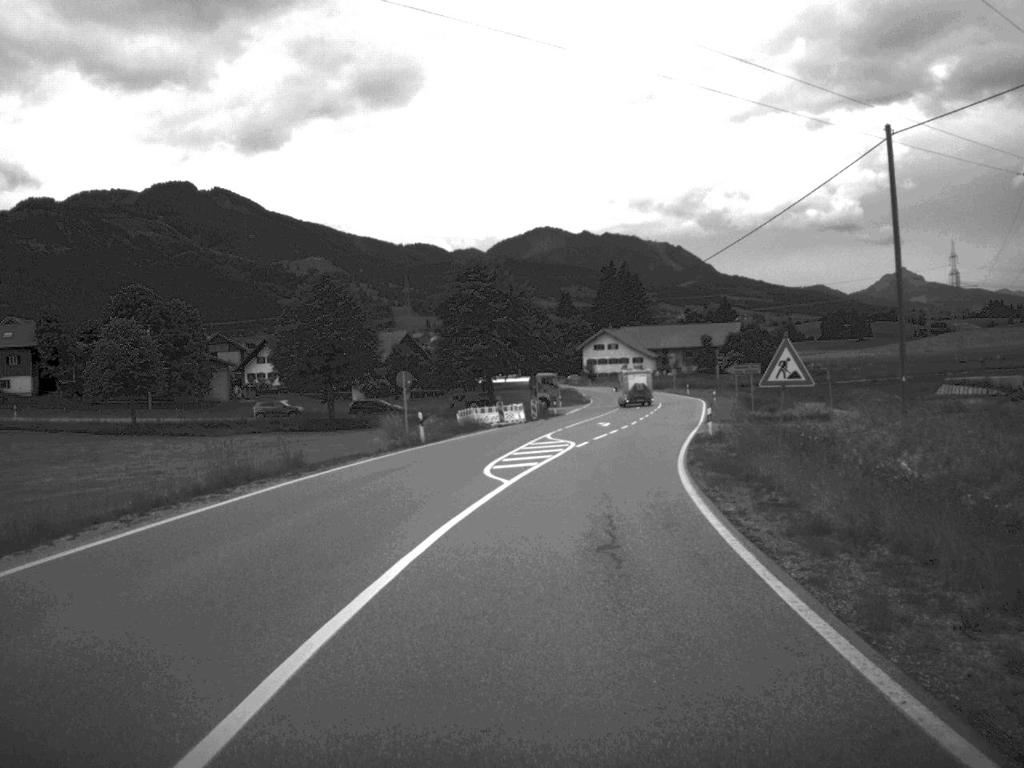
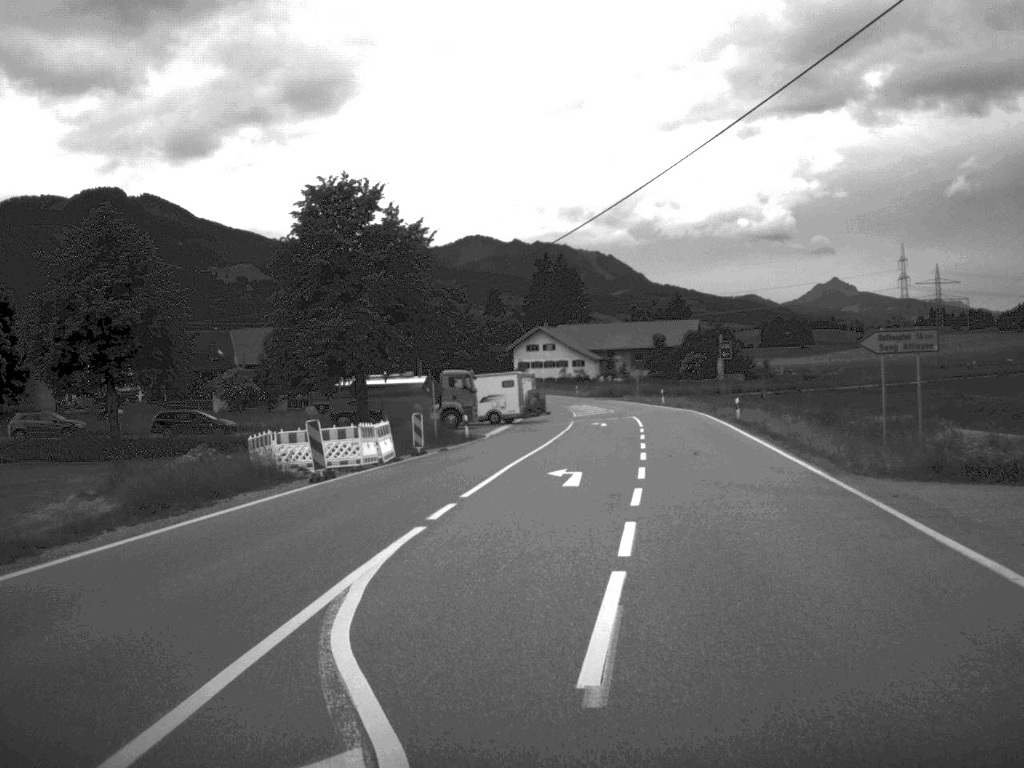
(+1.5, +36.9) m; +3°
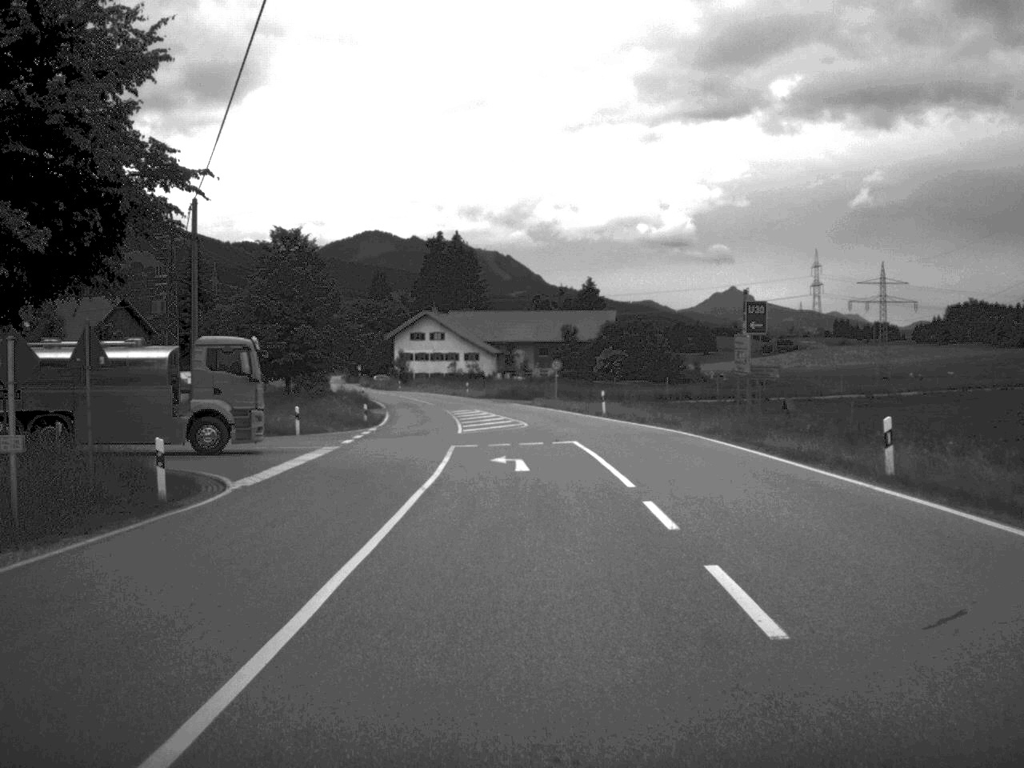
(+1.4, +33.3) m; +5°
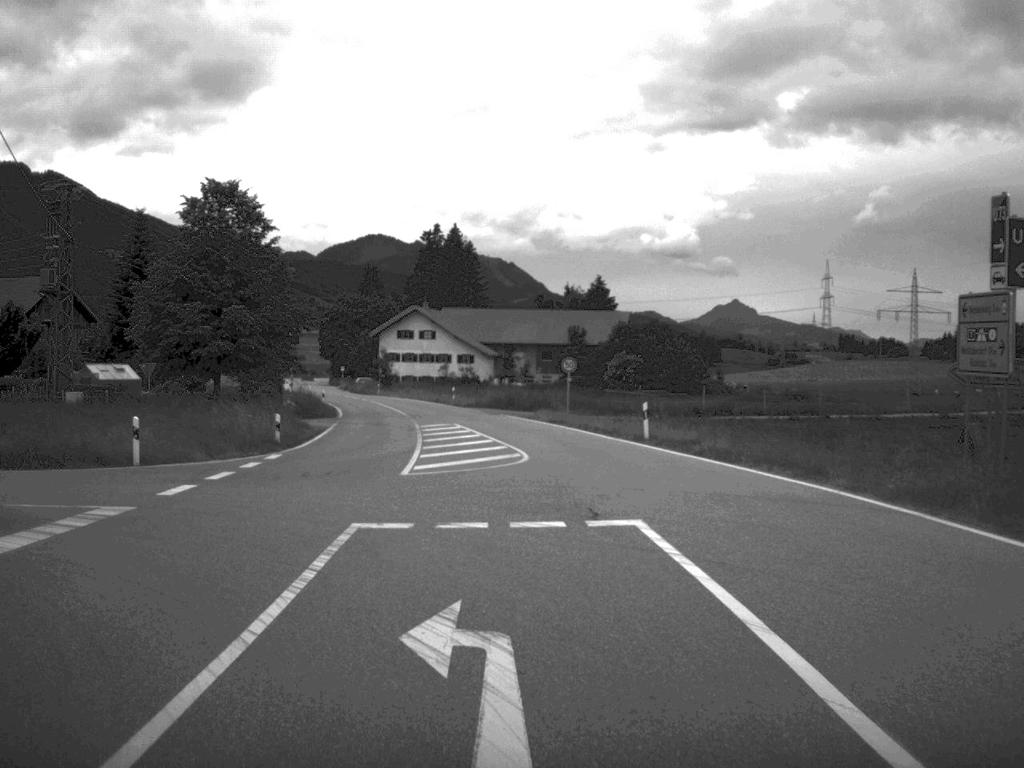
(0.0, +19.2) m; 0°
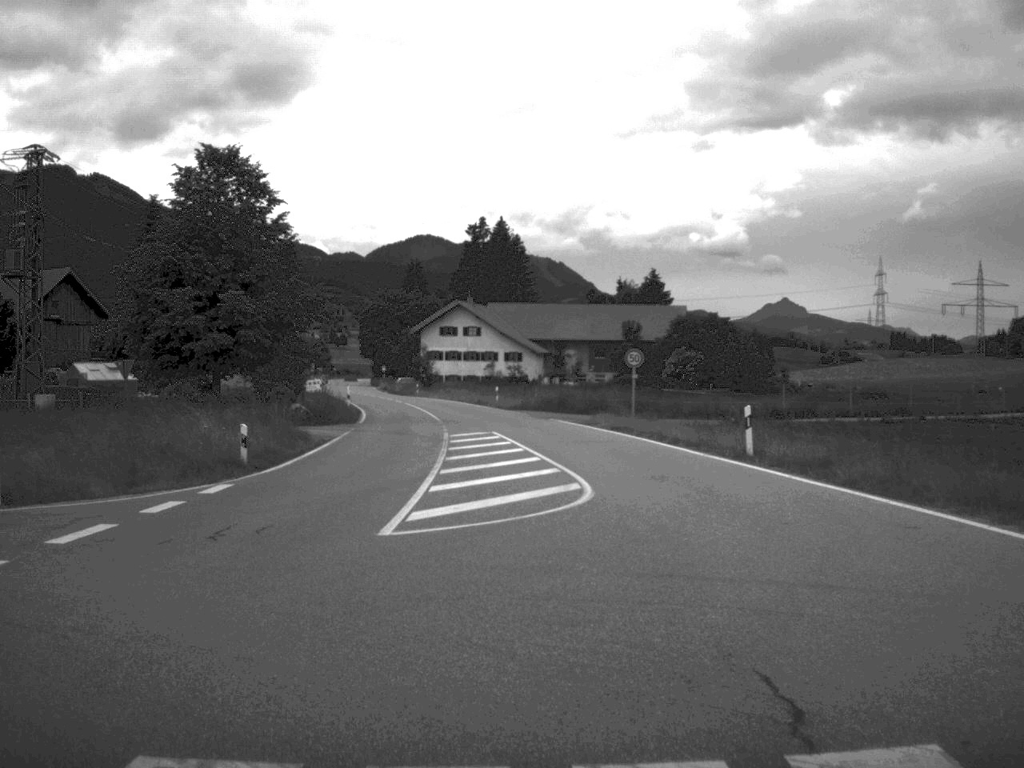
(-0.1, +9.6) m; -3°
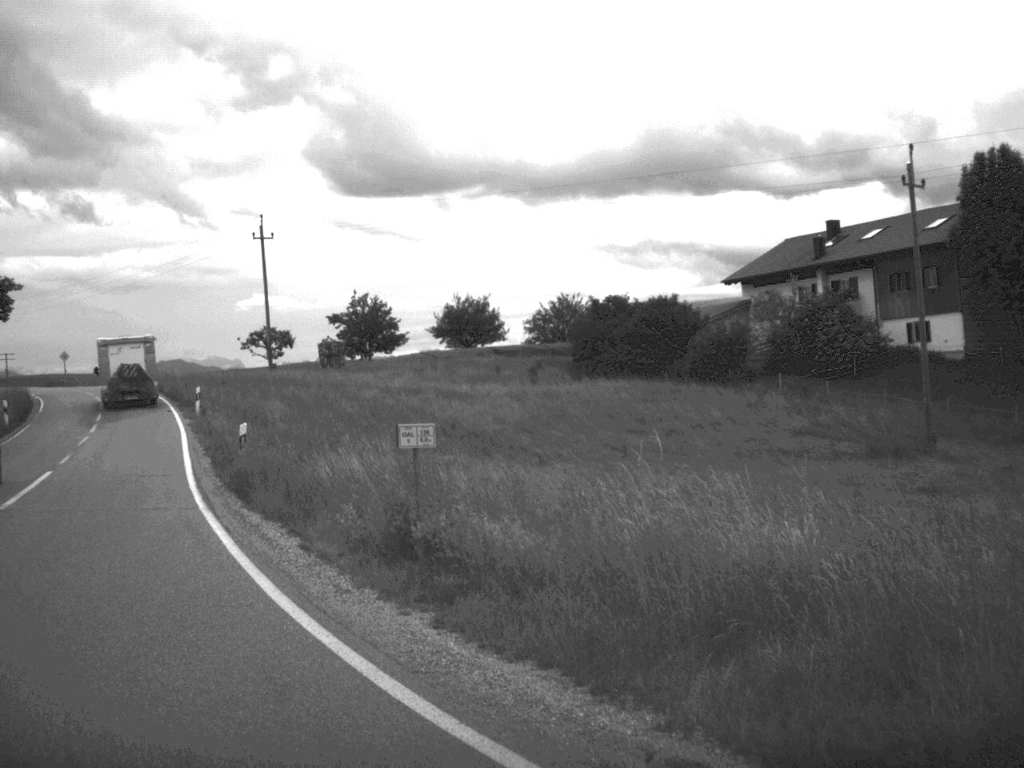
(-7.8, +10.4) m; -88°
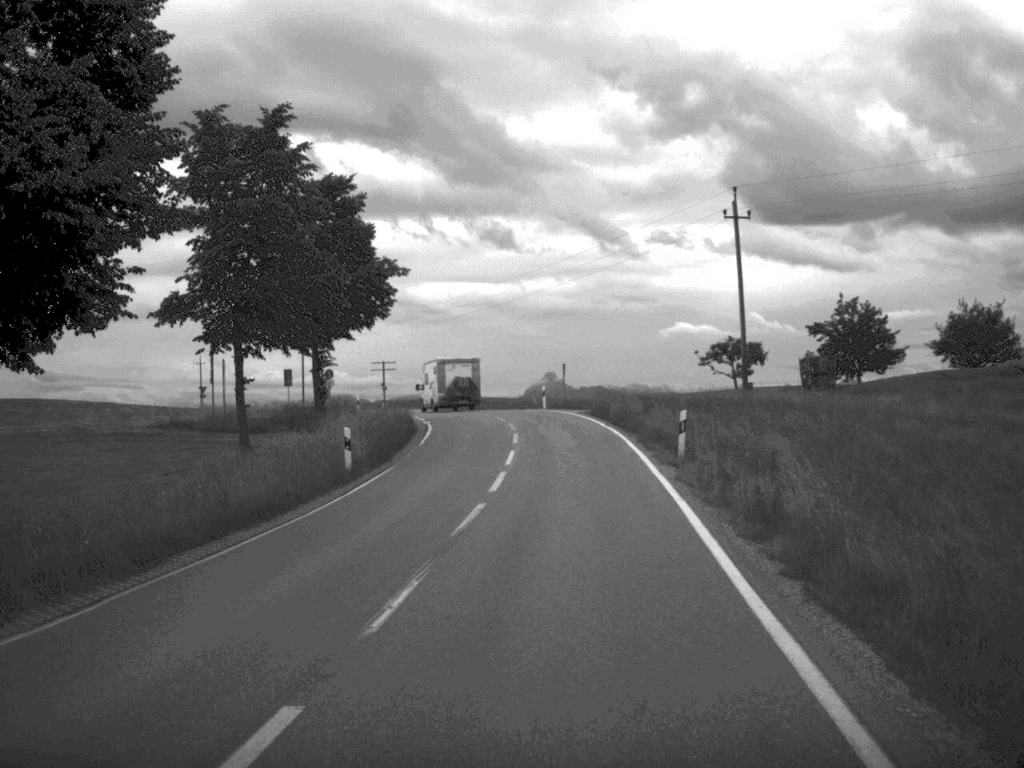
(-5.2, +17.6) m; -18°
